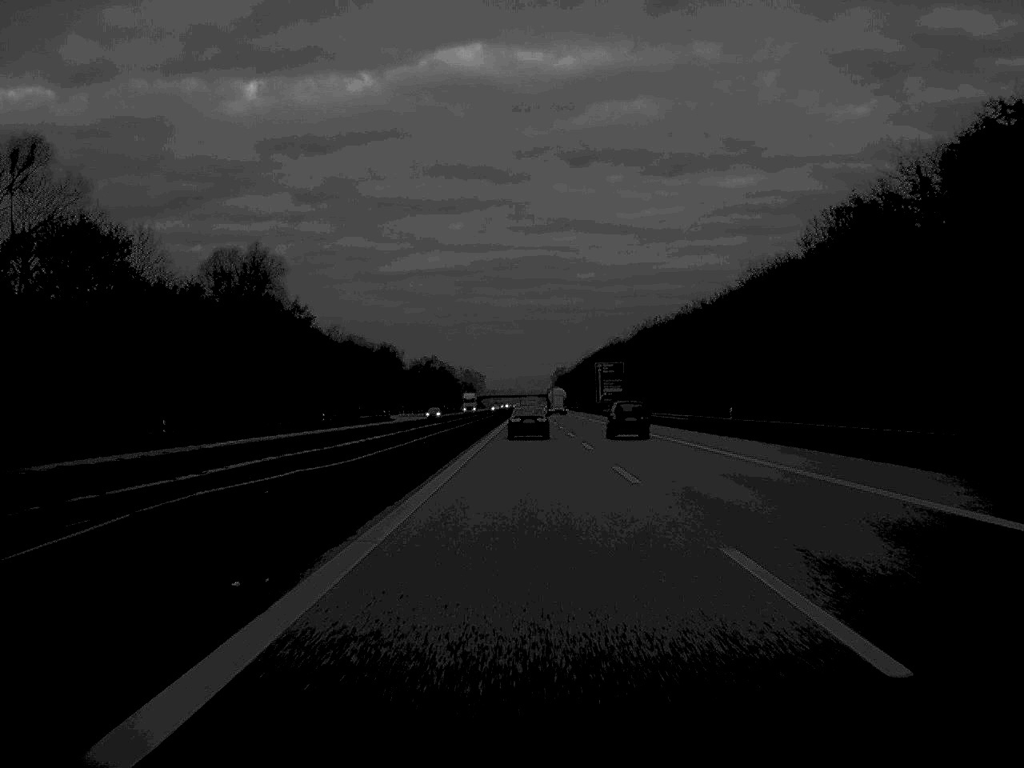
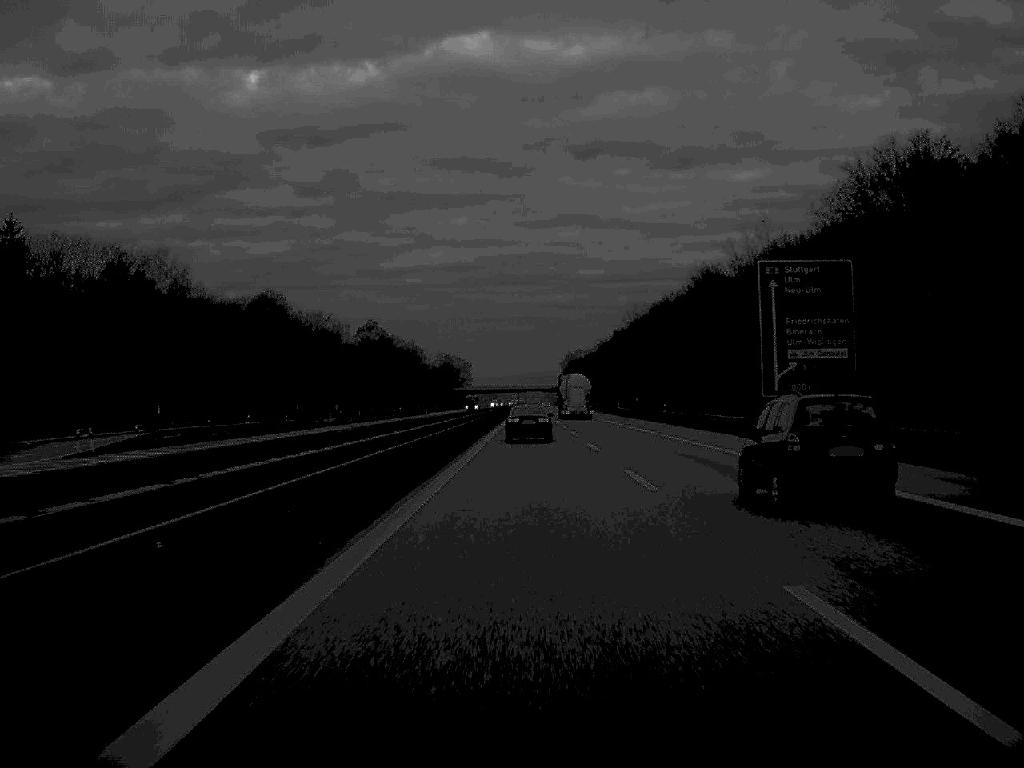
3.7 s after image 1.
(+0.2, +163.6) m; 0°
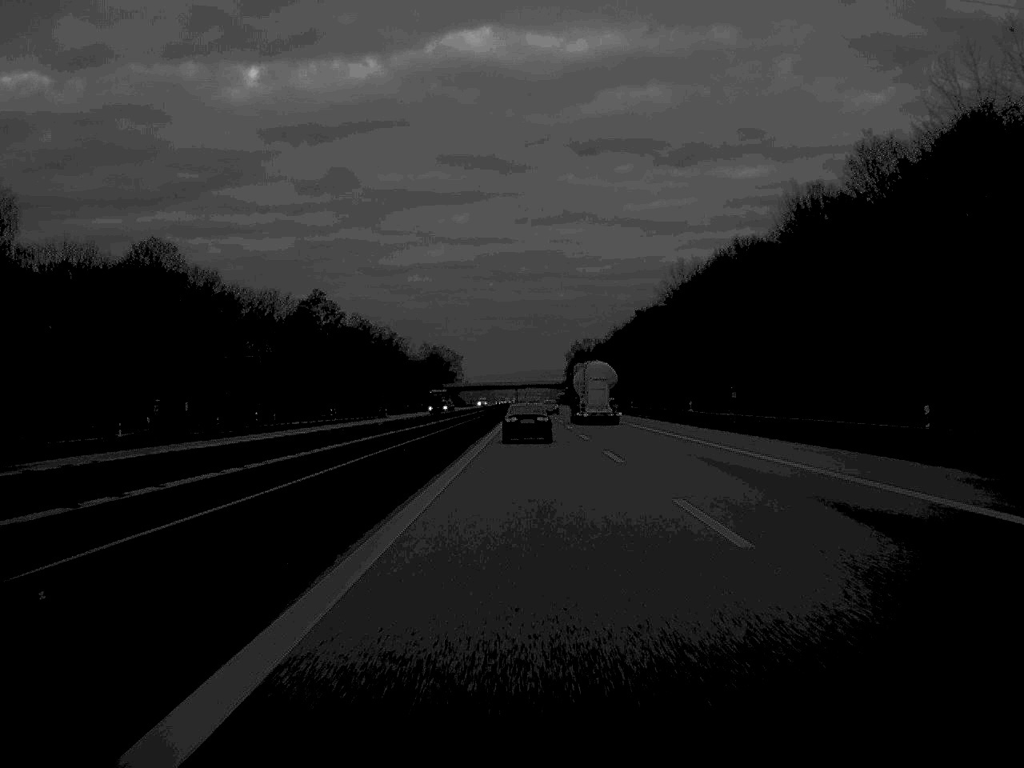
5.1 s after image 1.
(0.0, +61.5) m; 0°
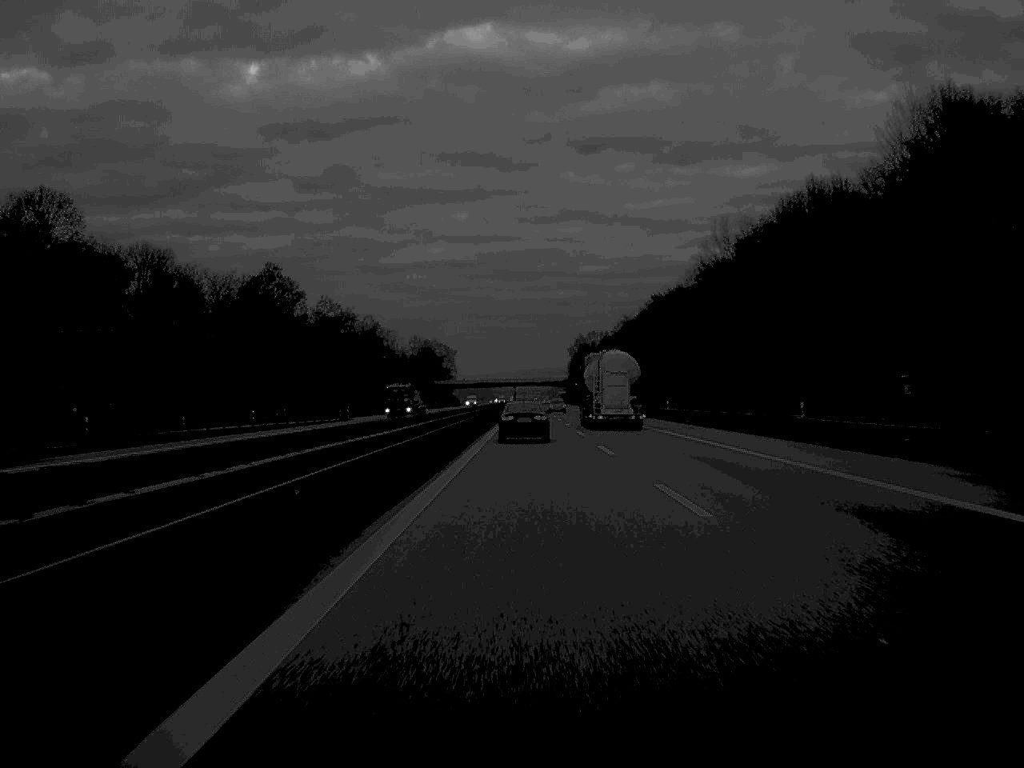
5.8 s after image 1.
(0.0, +33.3) m; 0°
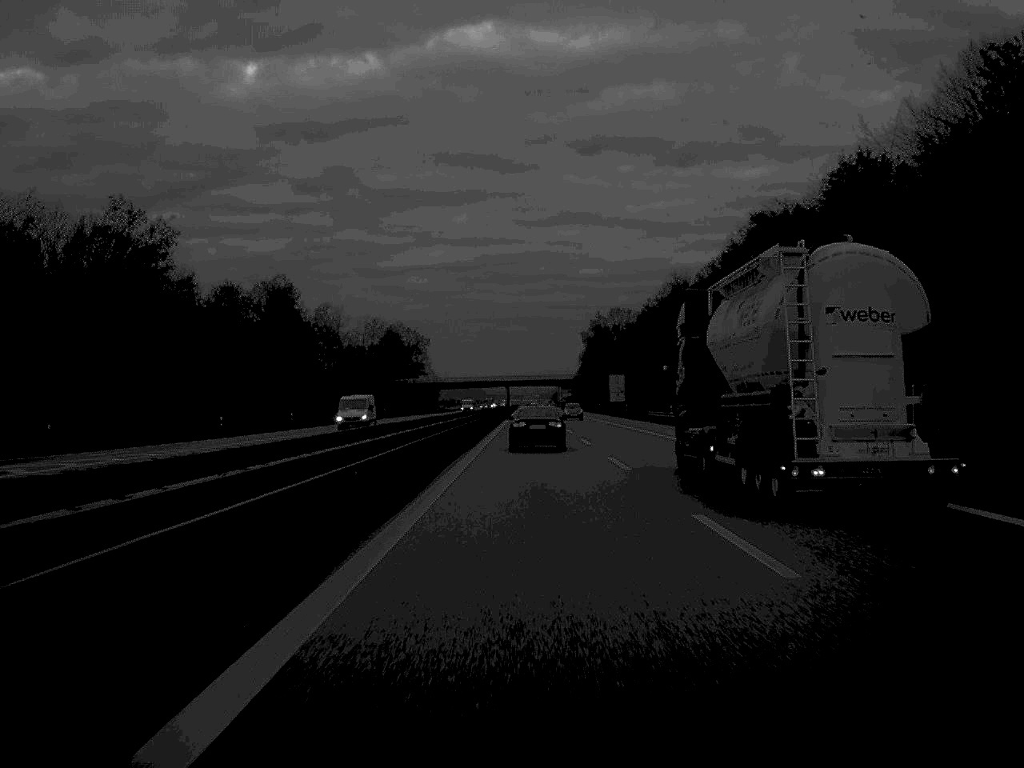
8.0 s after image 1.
(+0.1, +93.6) m; 0°
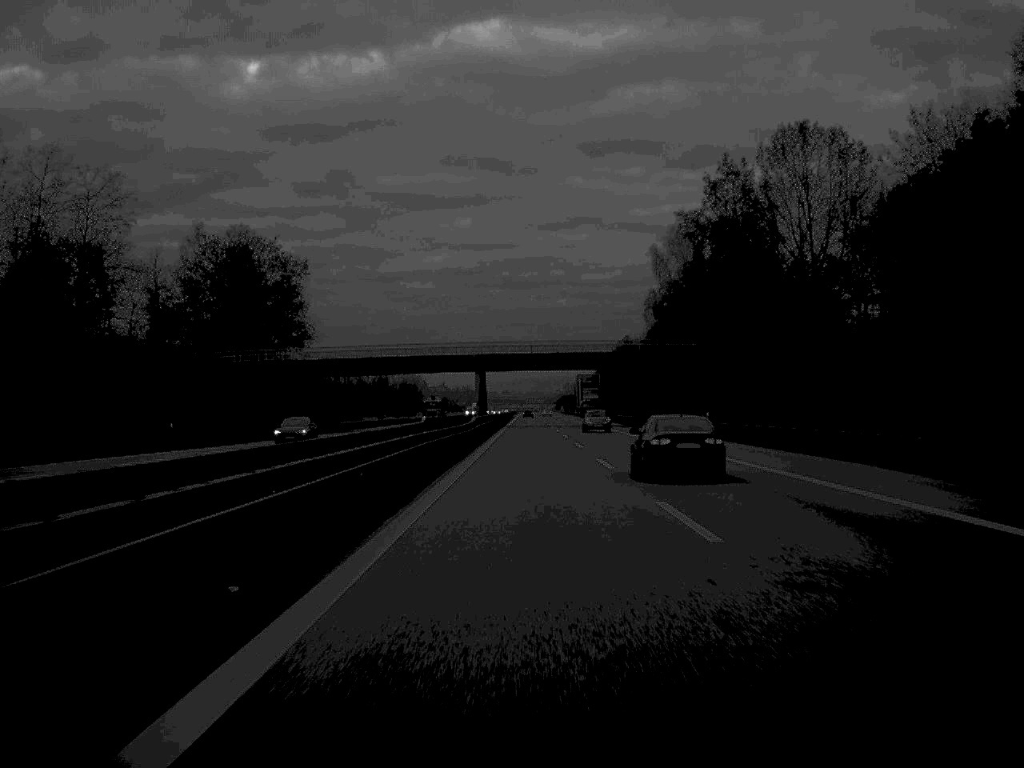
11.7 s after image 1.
(0.0, +157.8) m; 0°
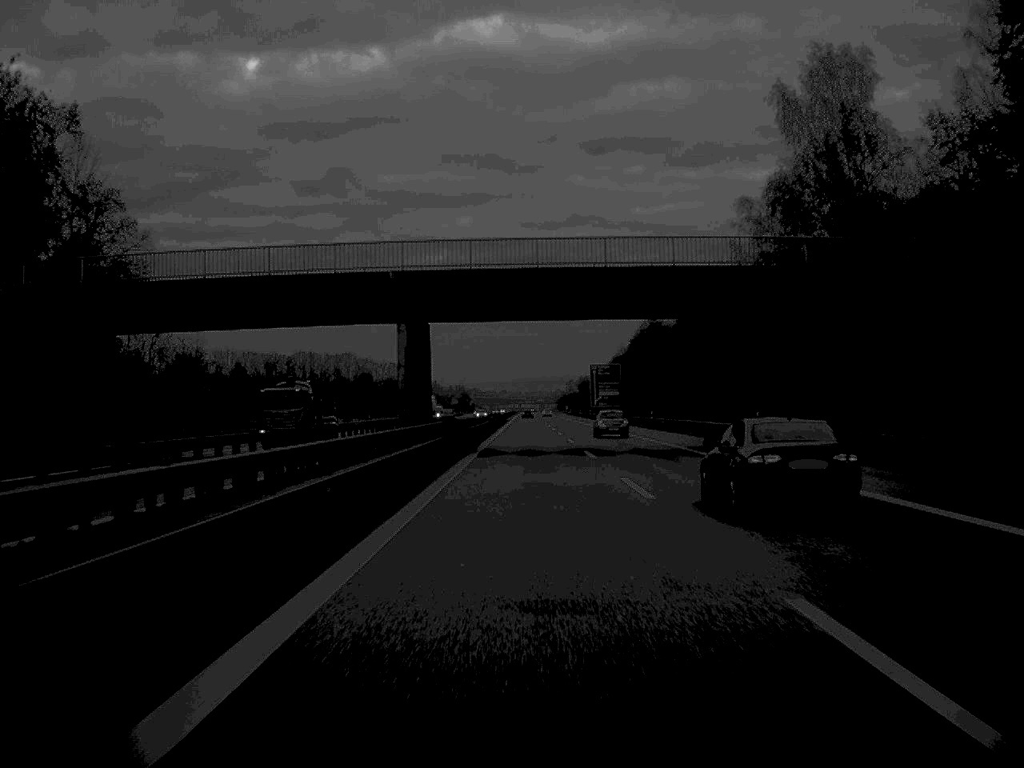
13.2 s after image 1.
(0.0, +65.8) m; 0°
